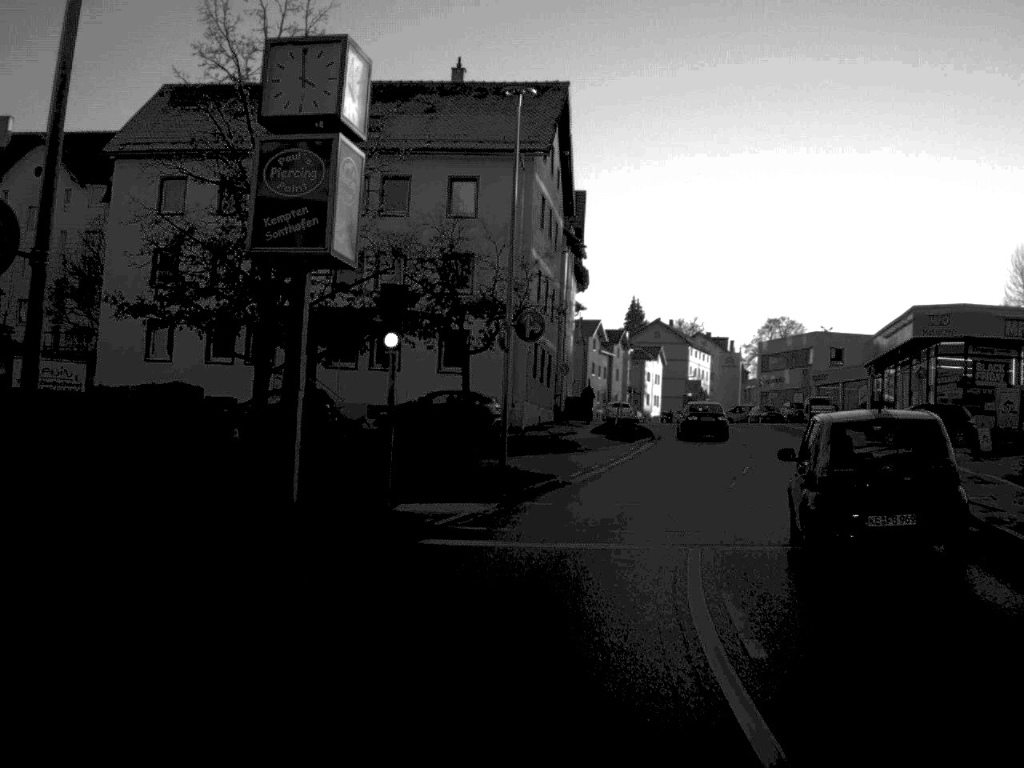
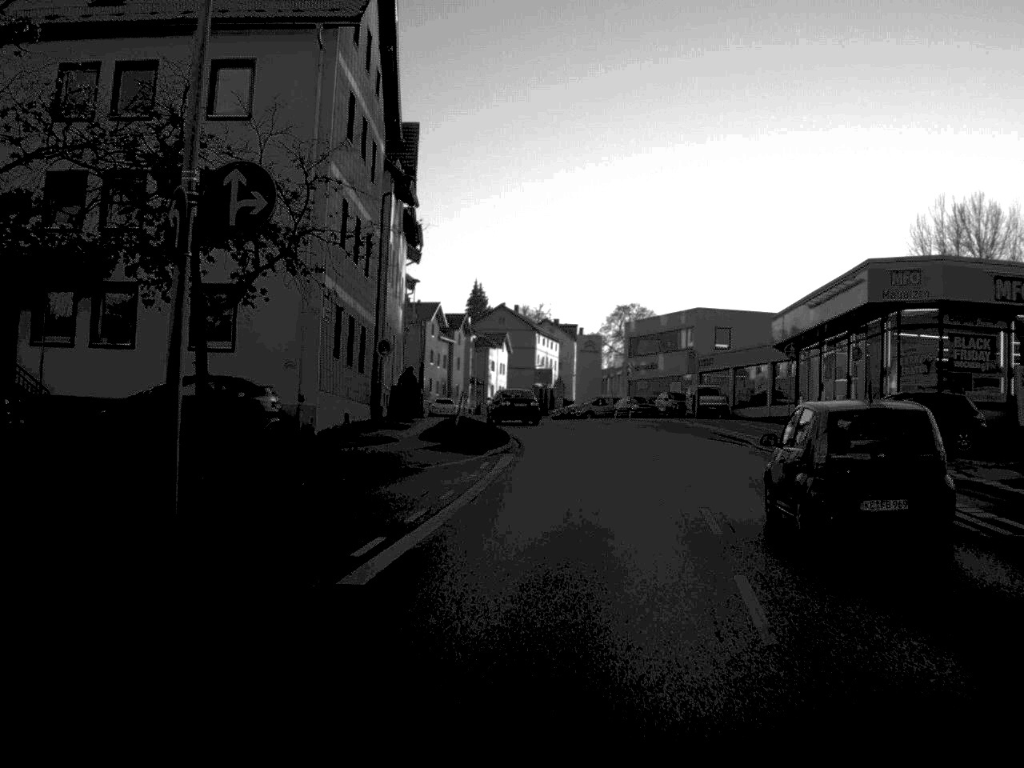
(+0.9, +15.1) m; +7°
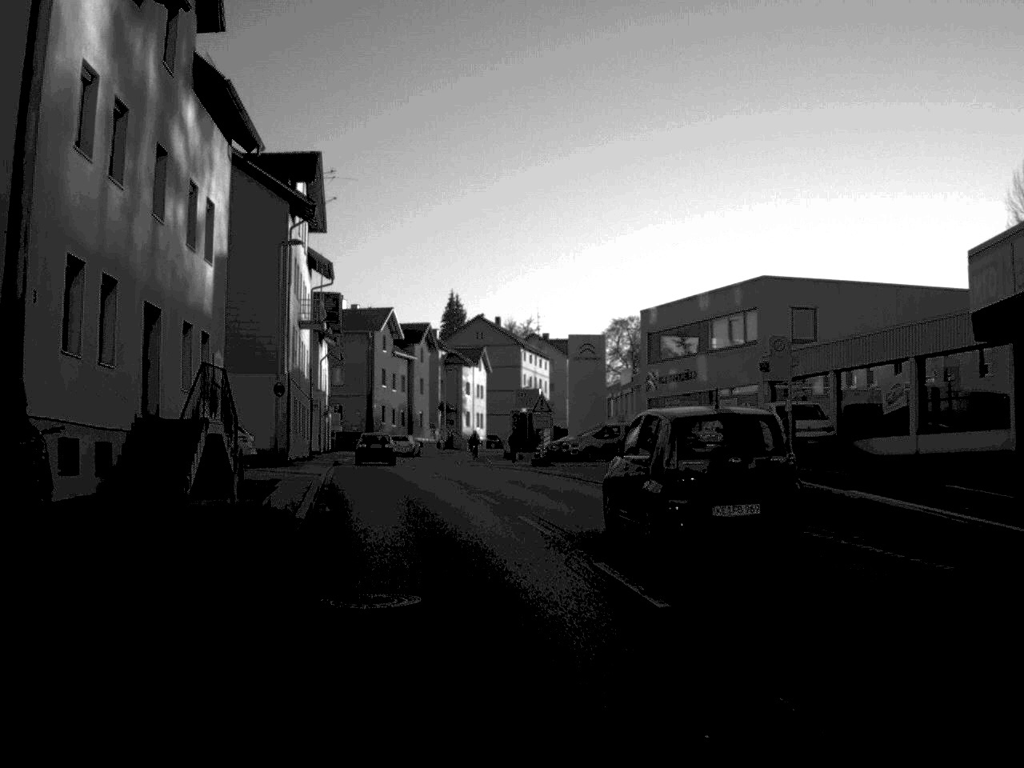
(+1.1, +29.2) m; 0°
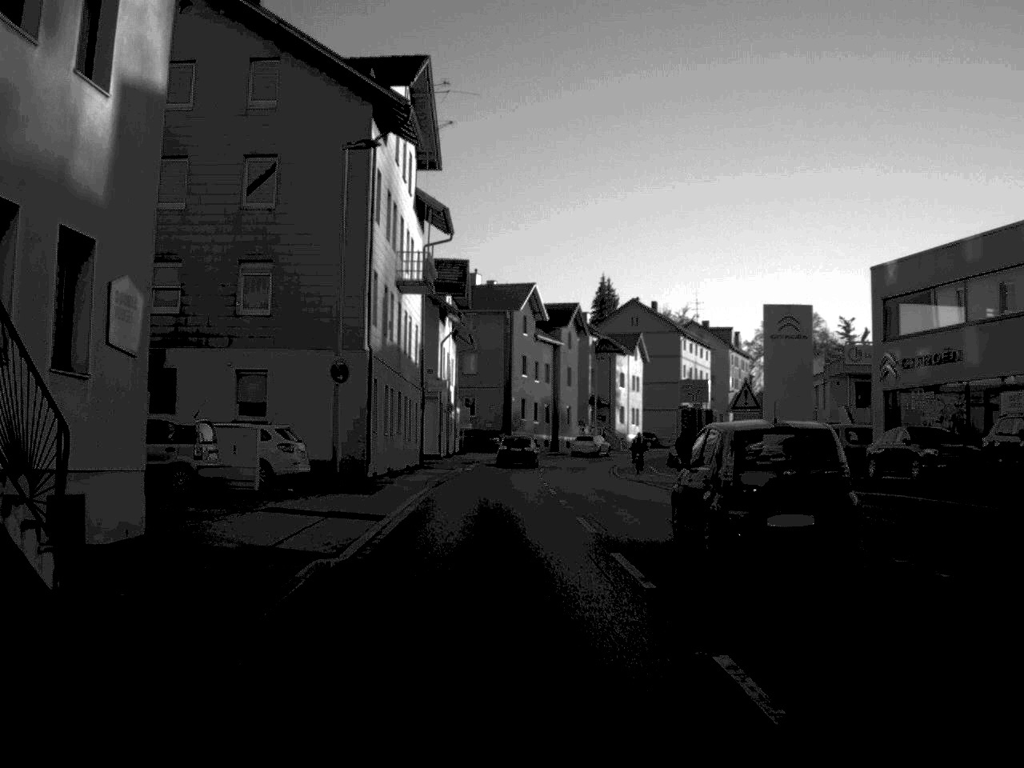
(-1.0, +15.8) m; -7°
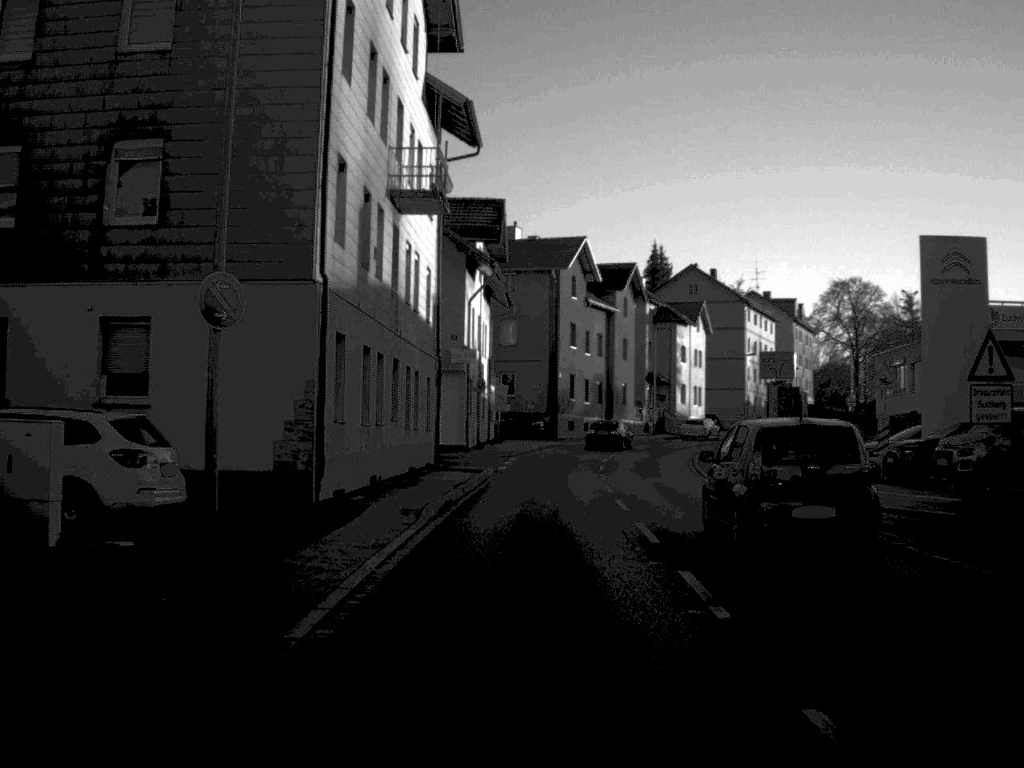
(-0.3, +14.2) m; -2°
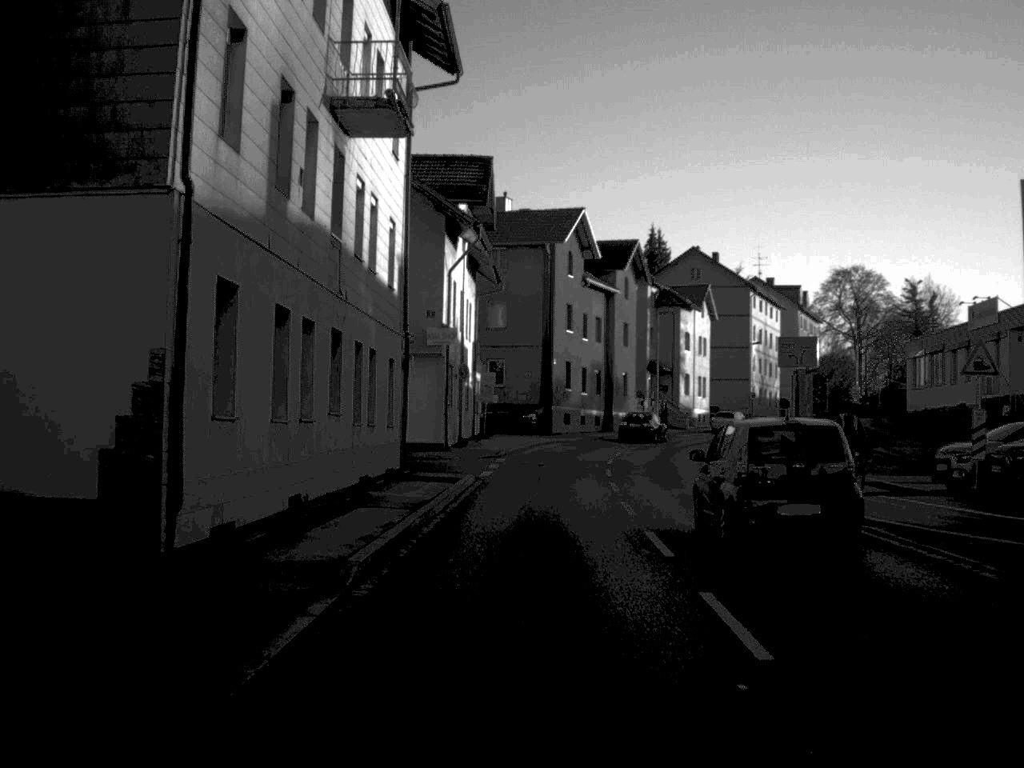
(0.0, +7.6) m; 0°
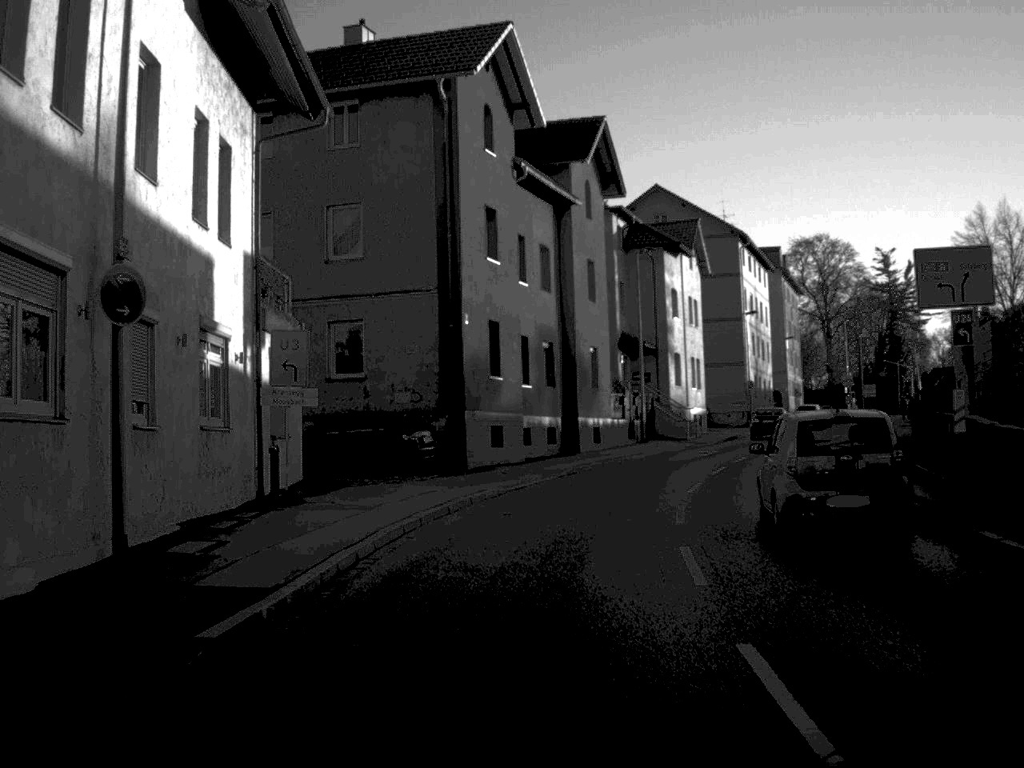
(+0.7, +32.6) m; +4°
